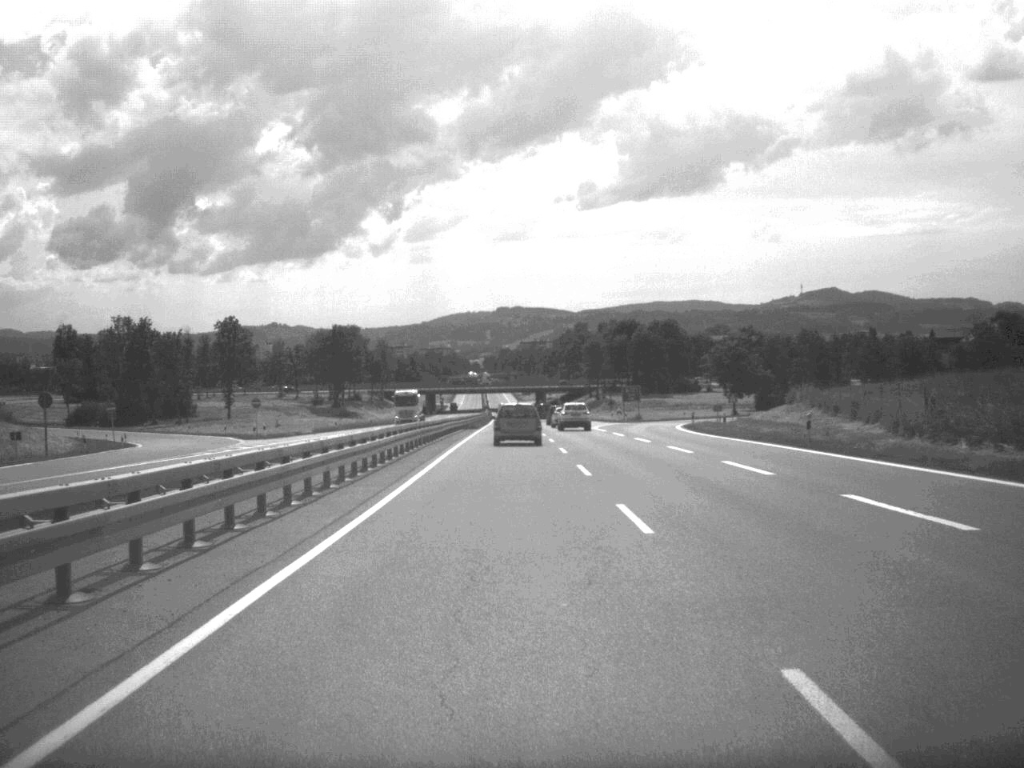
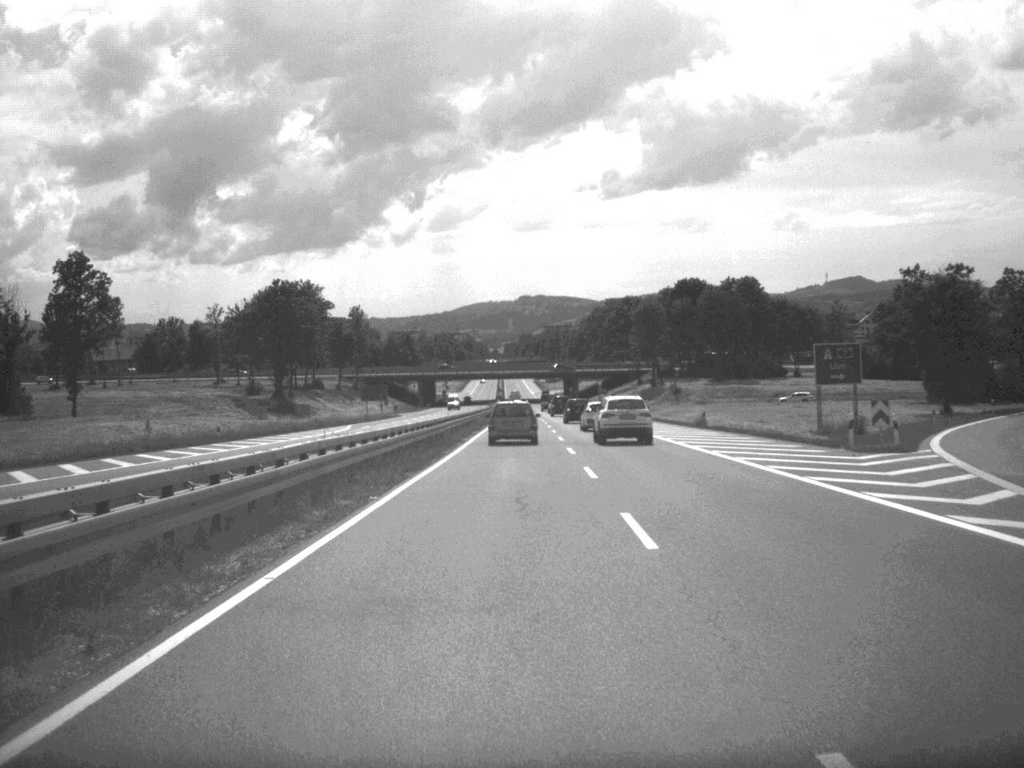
(-0.8, +83.8) m; -1°
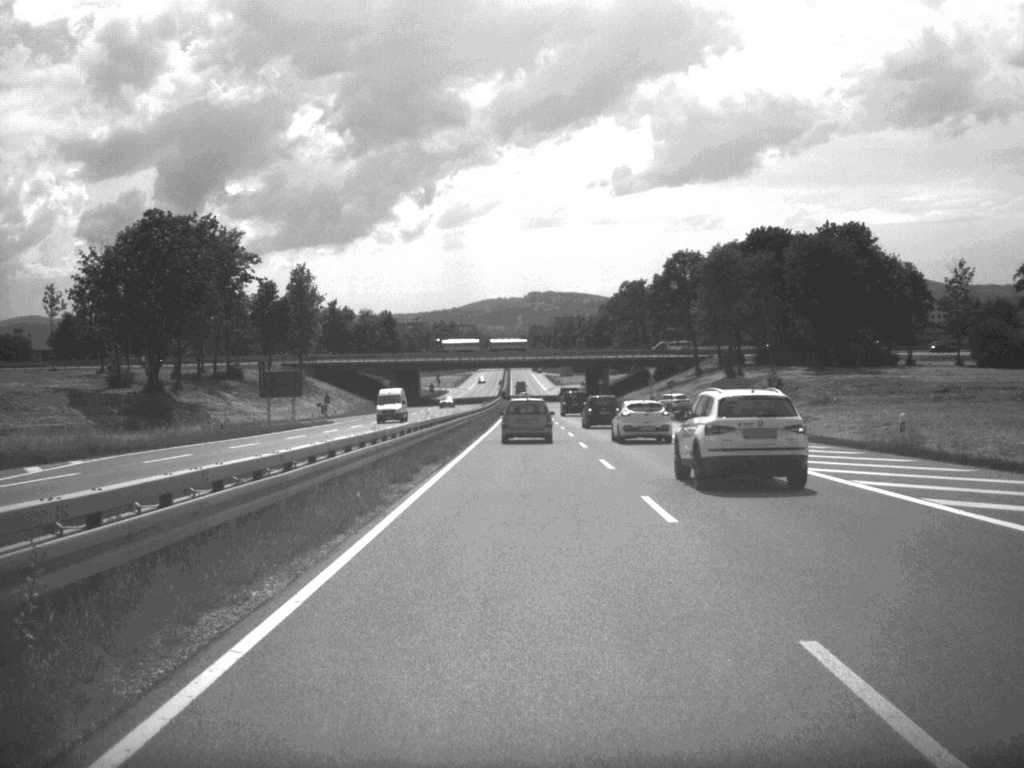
(-0.4, +68.3) m; 0°
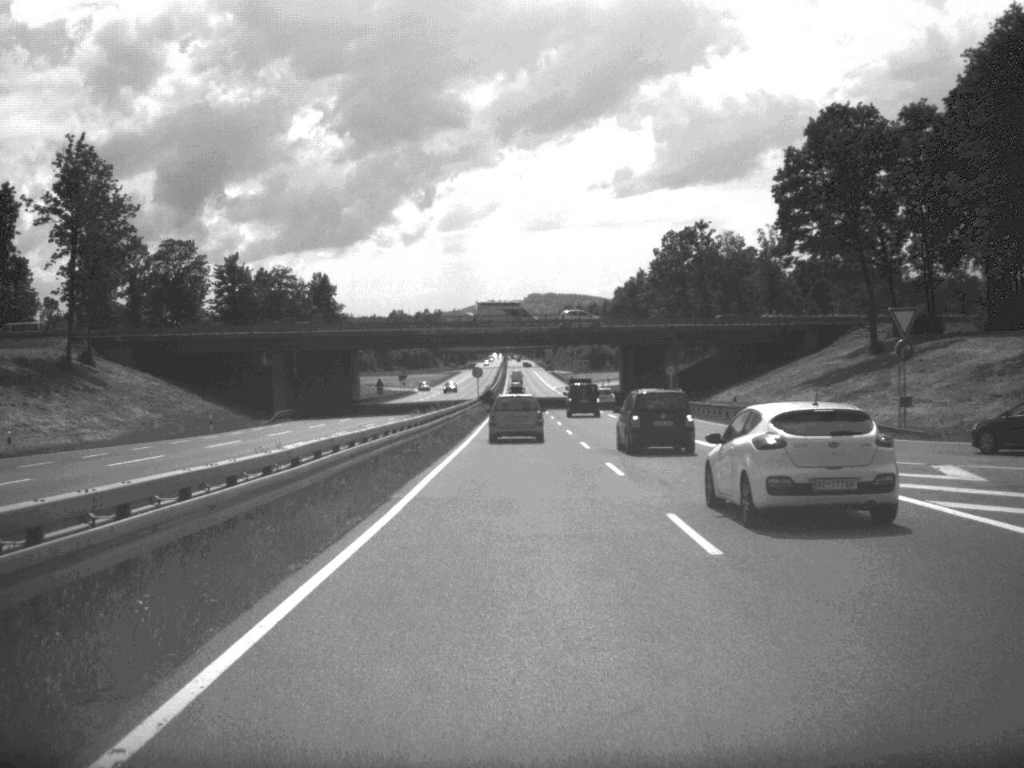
(0.0, +85.7) m; 0°
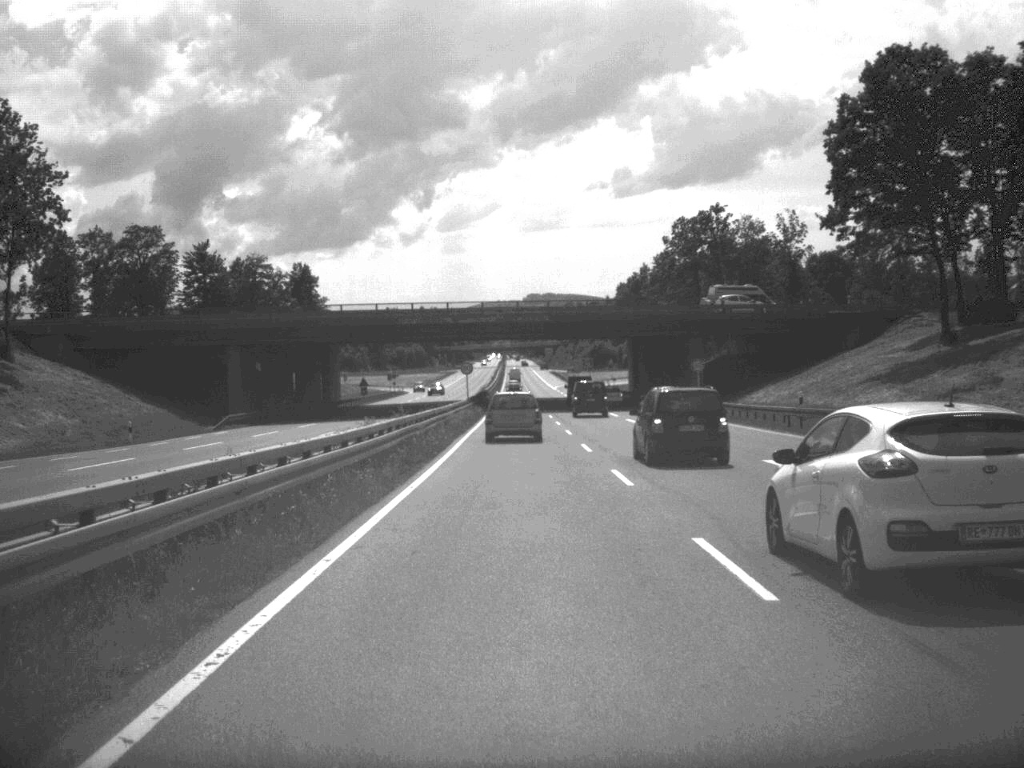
(0.0, +14.7) m; 0°
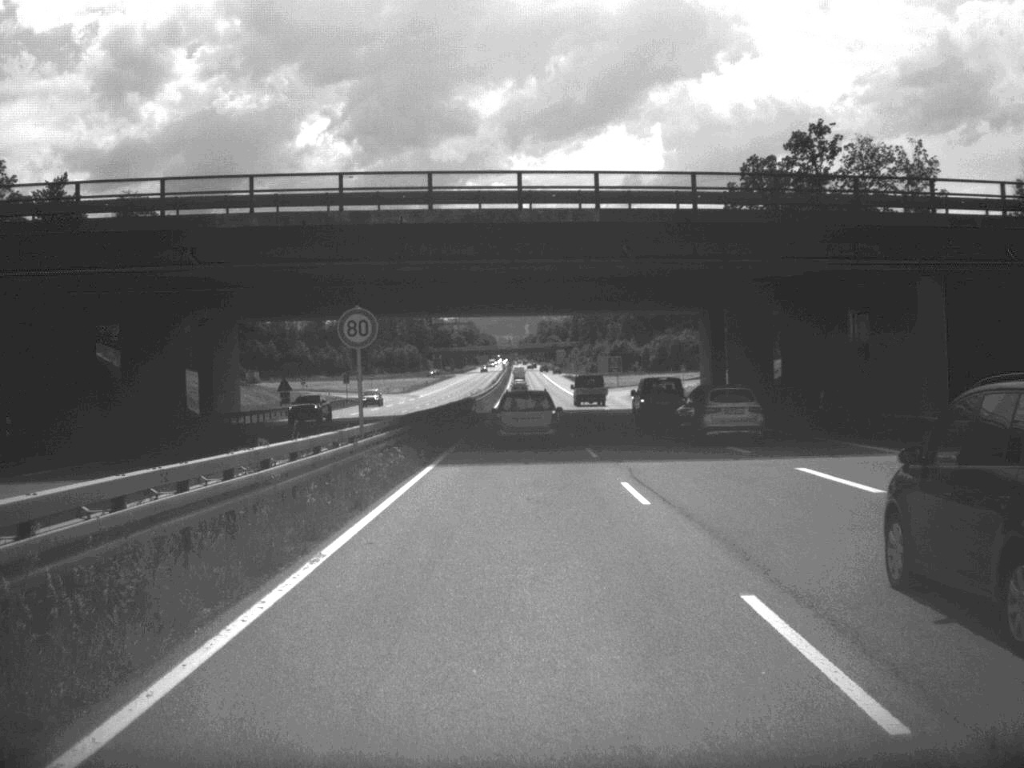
(-0.2, +50.5) m; 0°
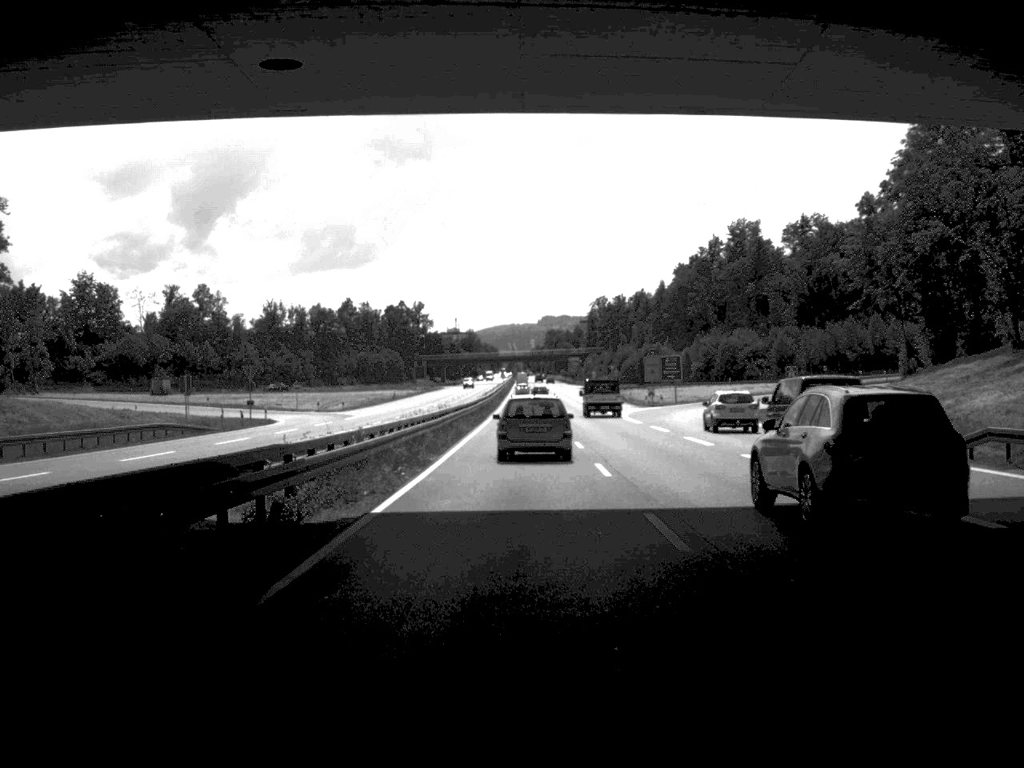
(-0.1, +63.0) m; 0°
